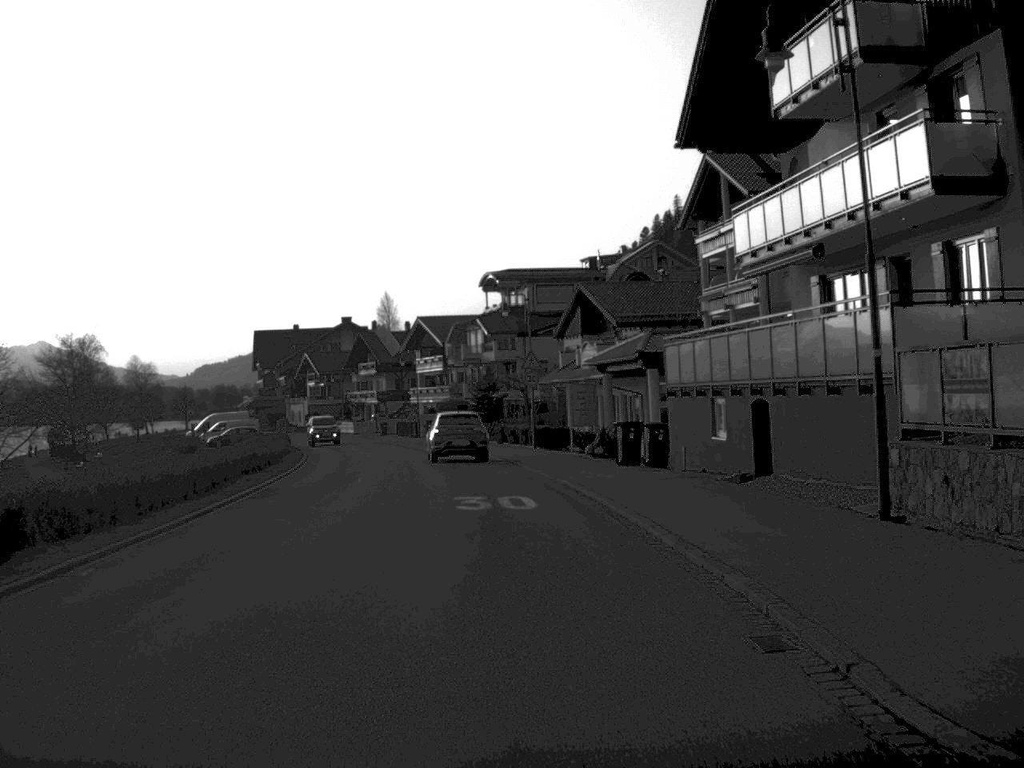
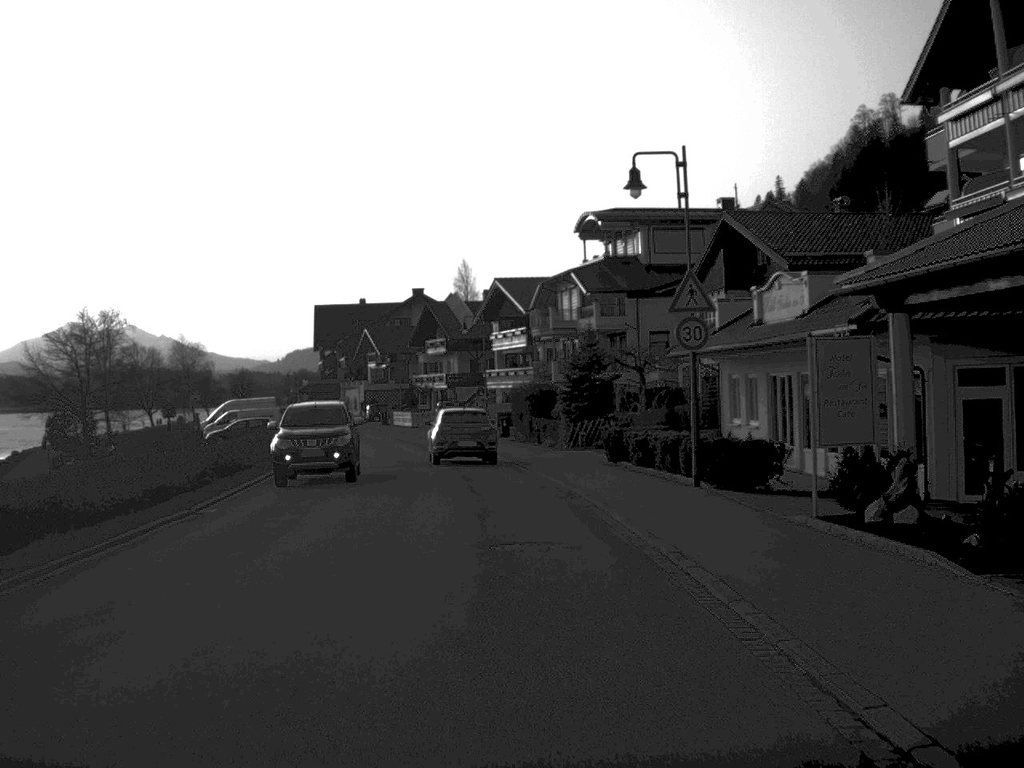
(-0.9, +25.5) m; -4°
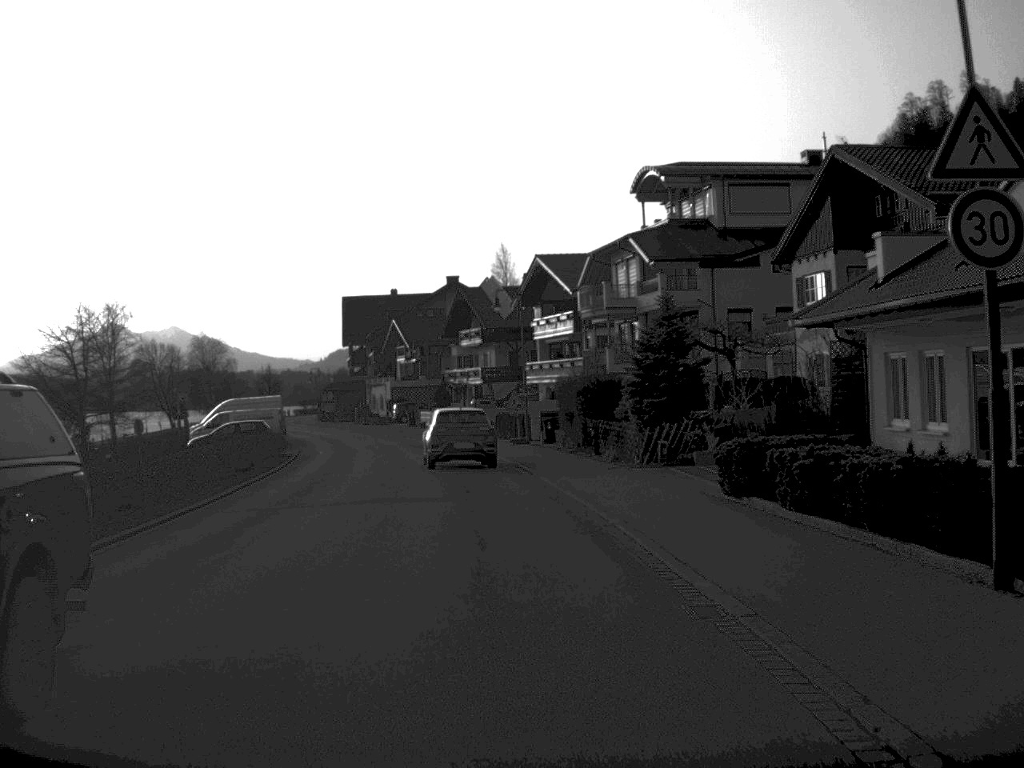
(-0.2, +12.7) m; -2°
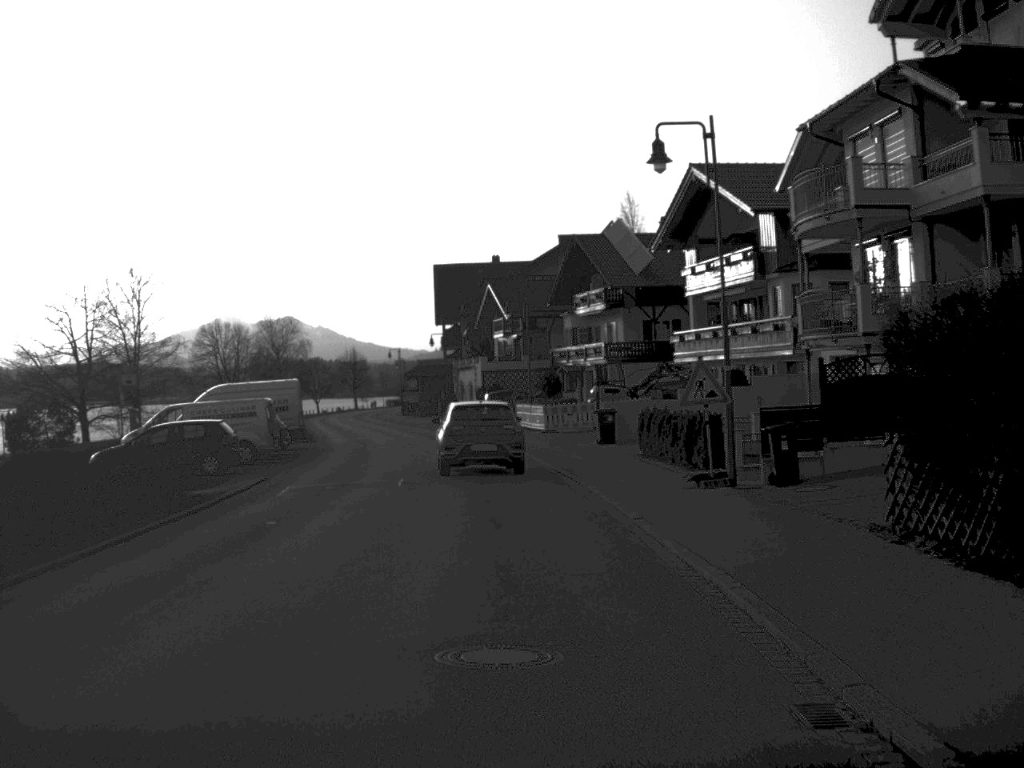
(-1.2, +26.8) m; -5°
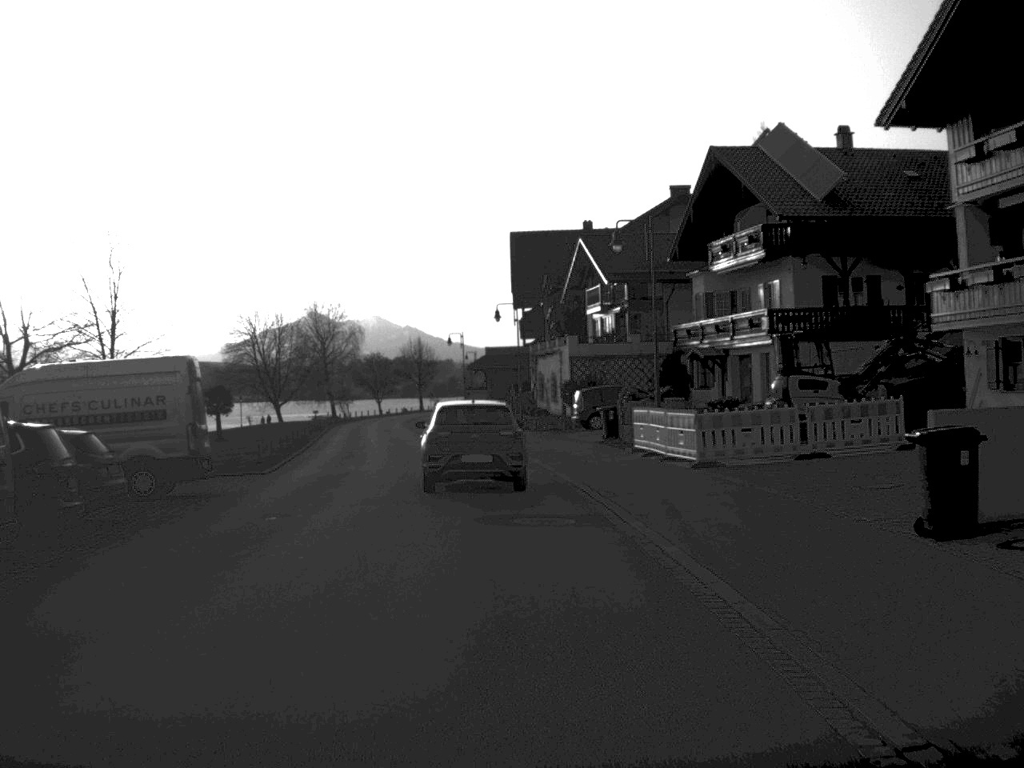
(-0.8, +25.8) m; -4°
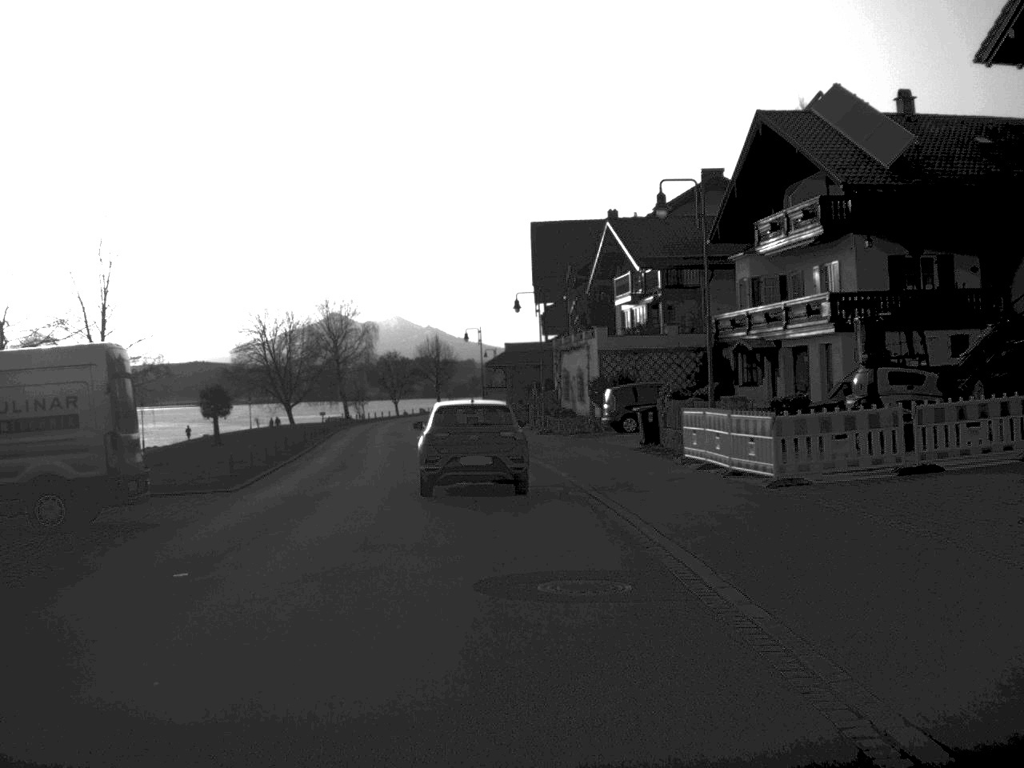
(0.0, +5.9) m; -1°
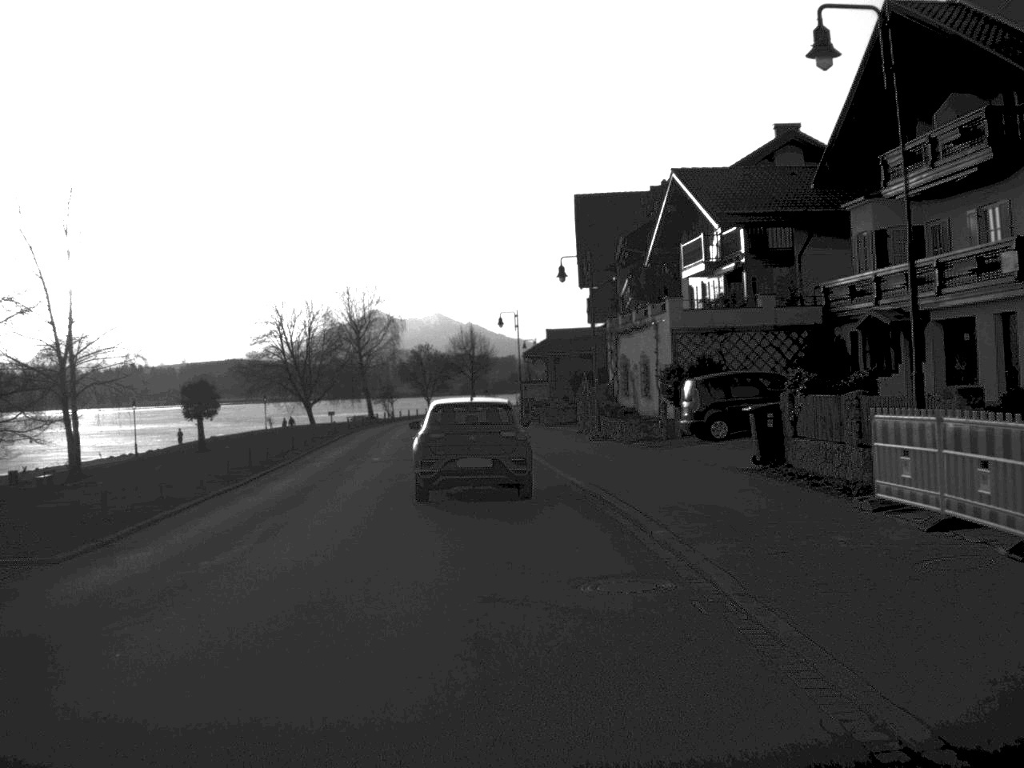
(-0.2, +11.7) m; -2°
